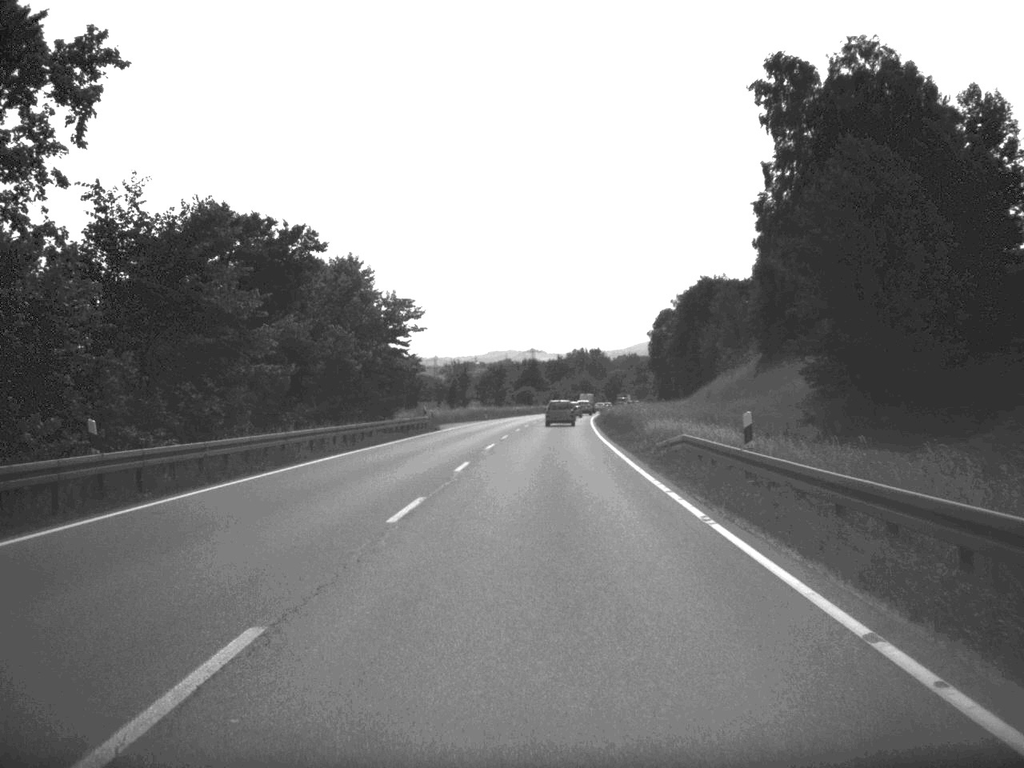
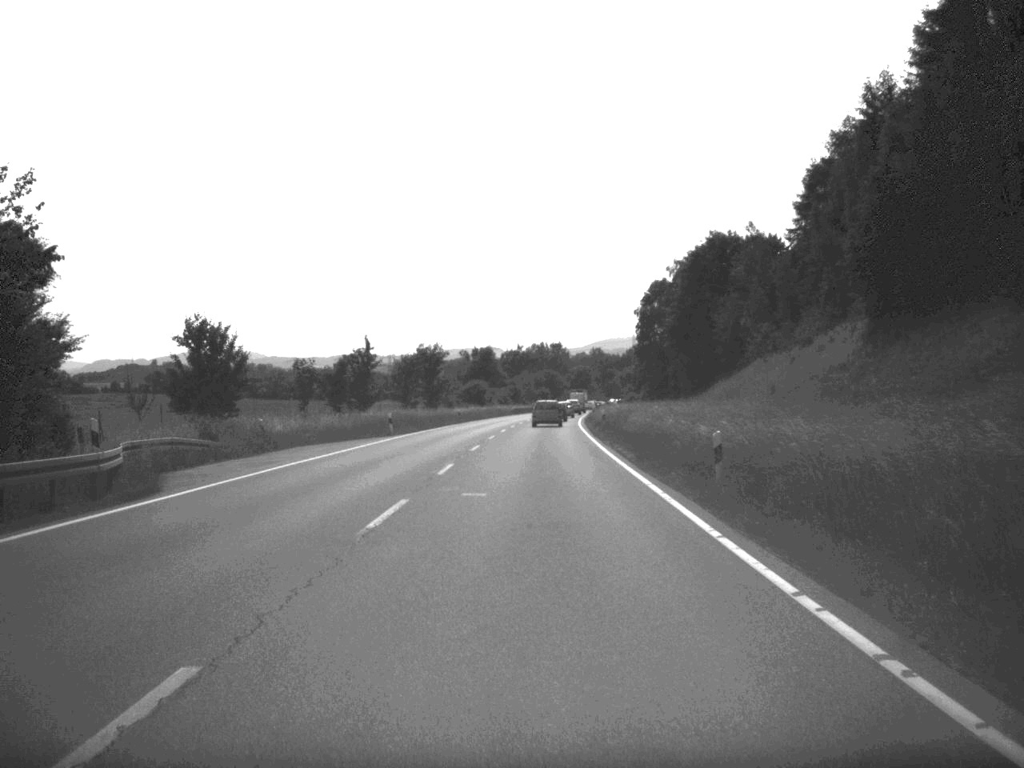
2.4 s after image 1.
(+0.8, +48.5) m; +2°
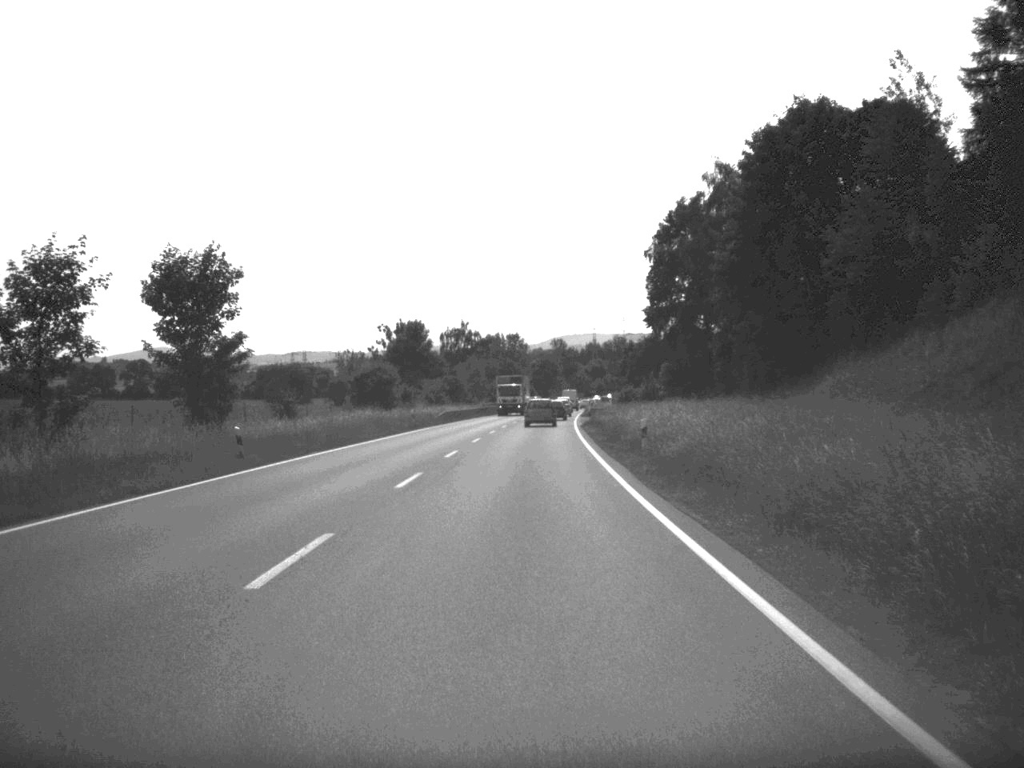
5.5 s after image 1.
(+1.0, +62.7) m; +2°
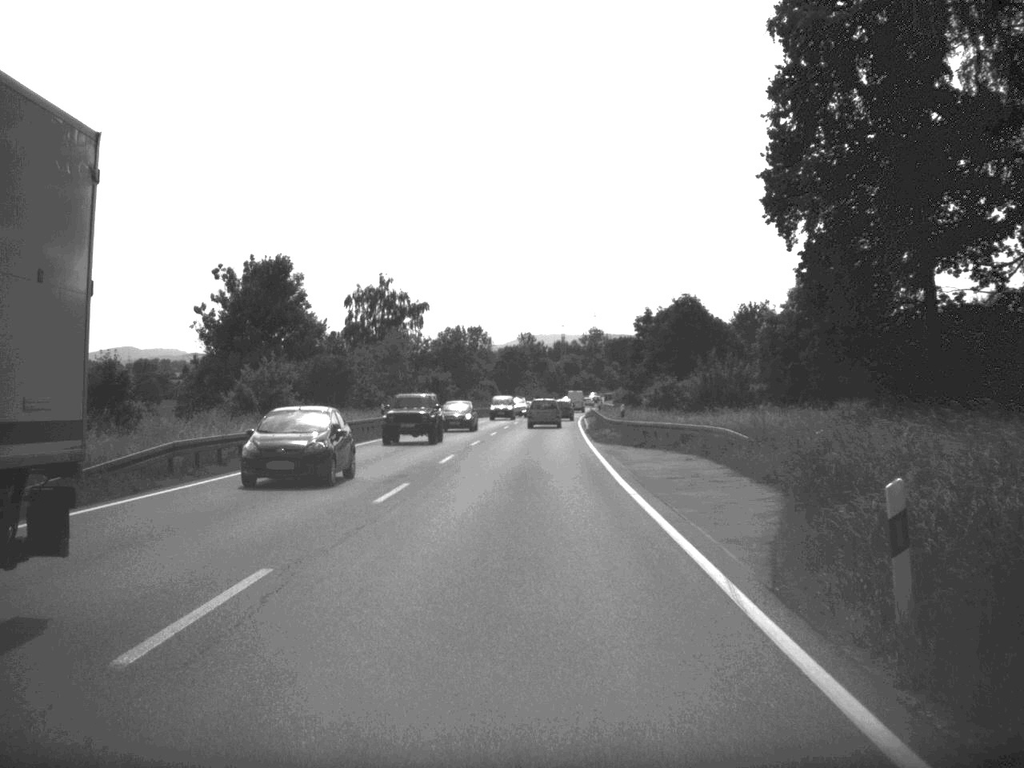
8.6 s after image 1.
(+0.8, +61.8) m; +1°
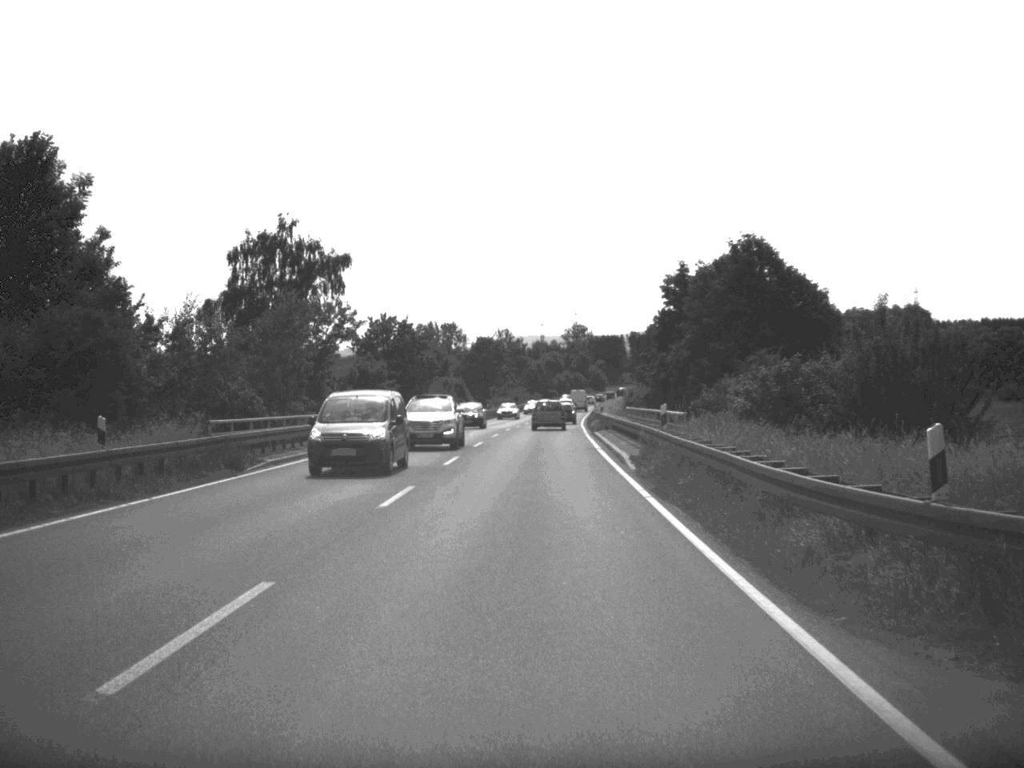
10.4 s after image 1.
(+0.2, +36.0) m; +1°
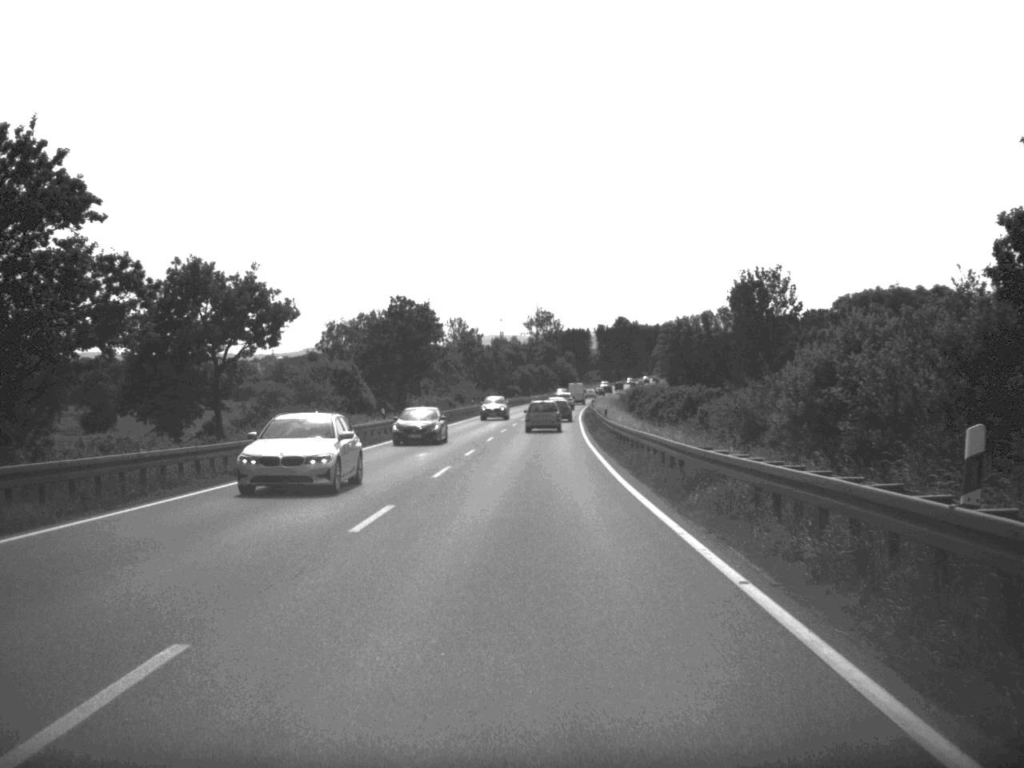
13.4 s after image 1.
(+1.0, +61.2) m; +2°
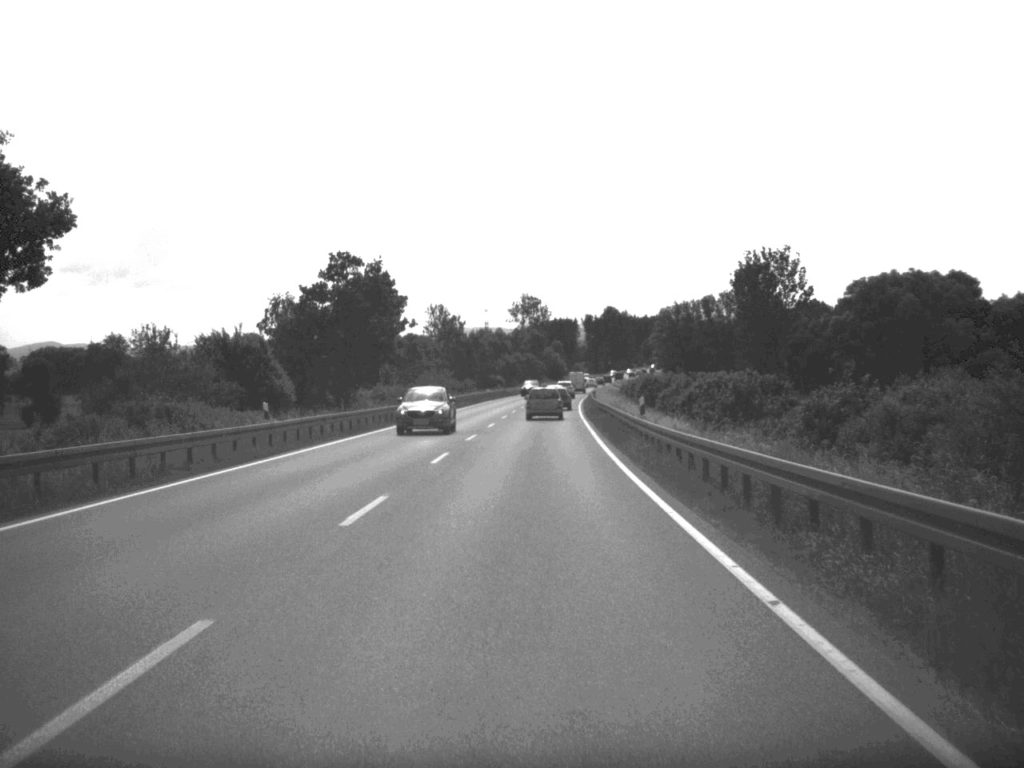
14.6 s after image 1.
(+0.1, +23.5) m; +1°
